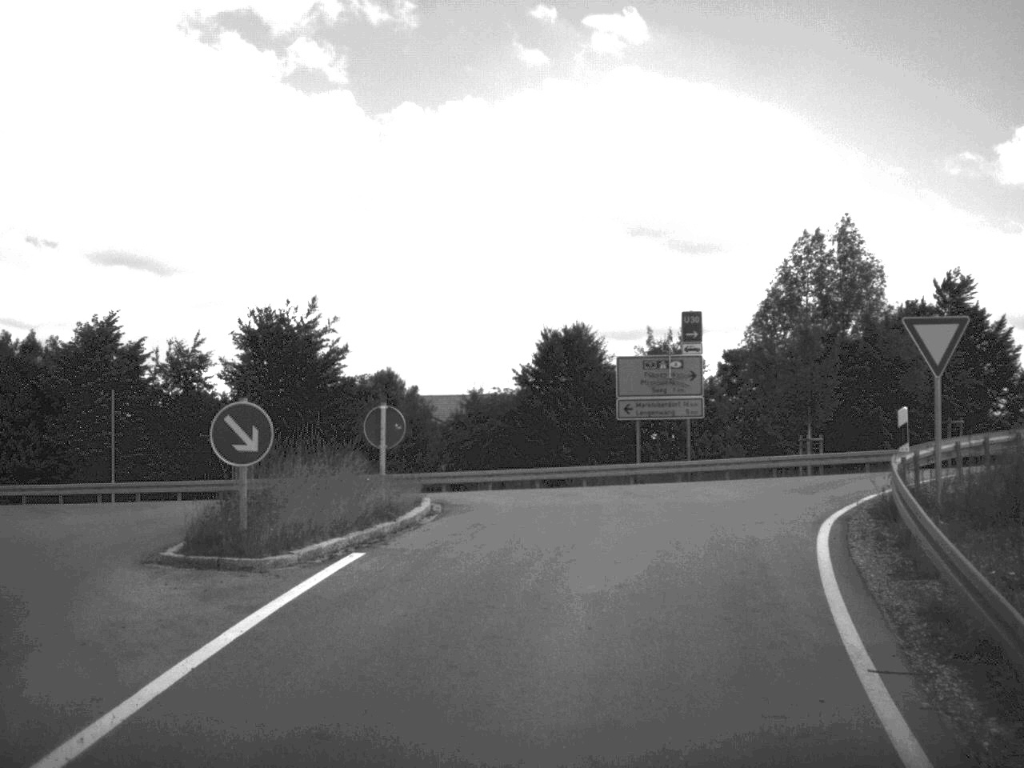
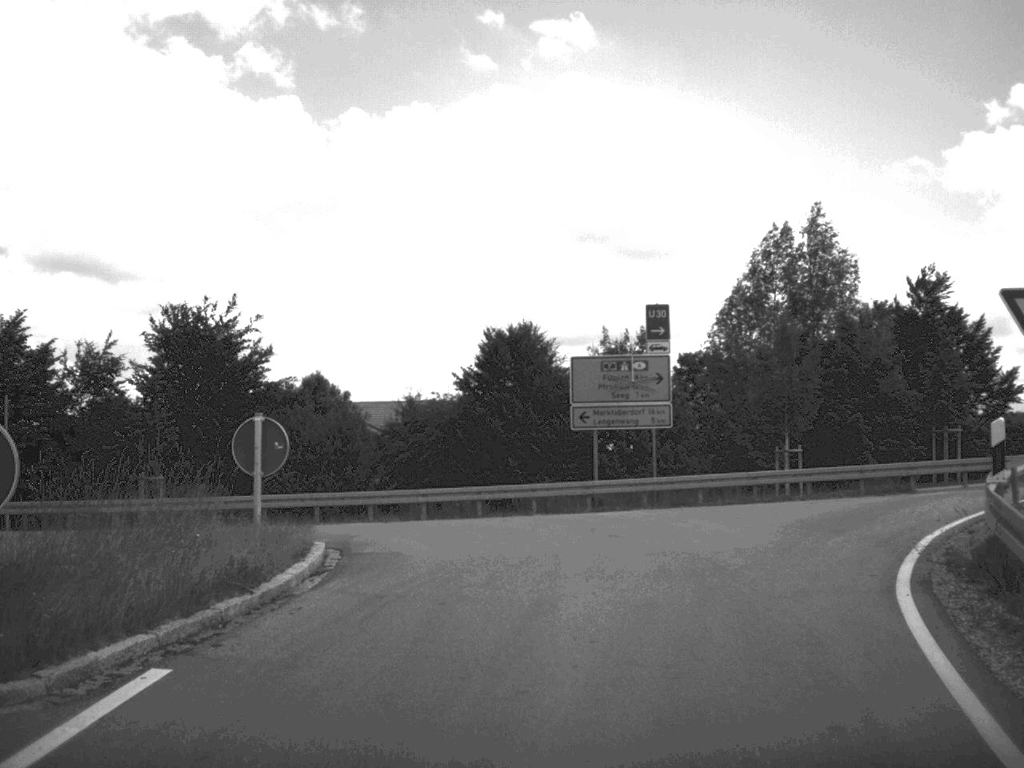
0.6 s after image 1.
(+0.1, +5.0) m; +2°
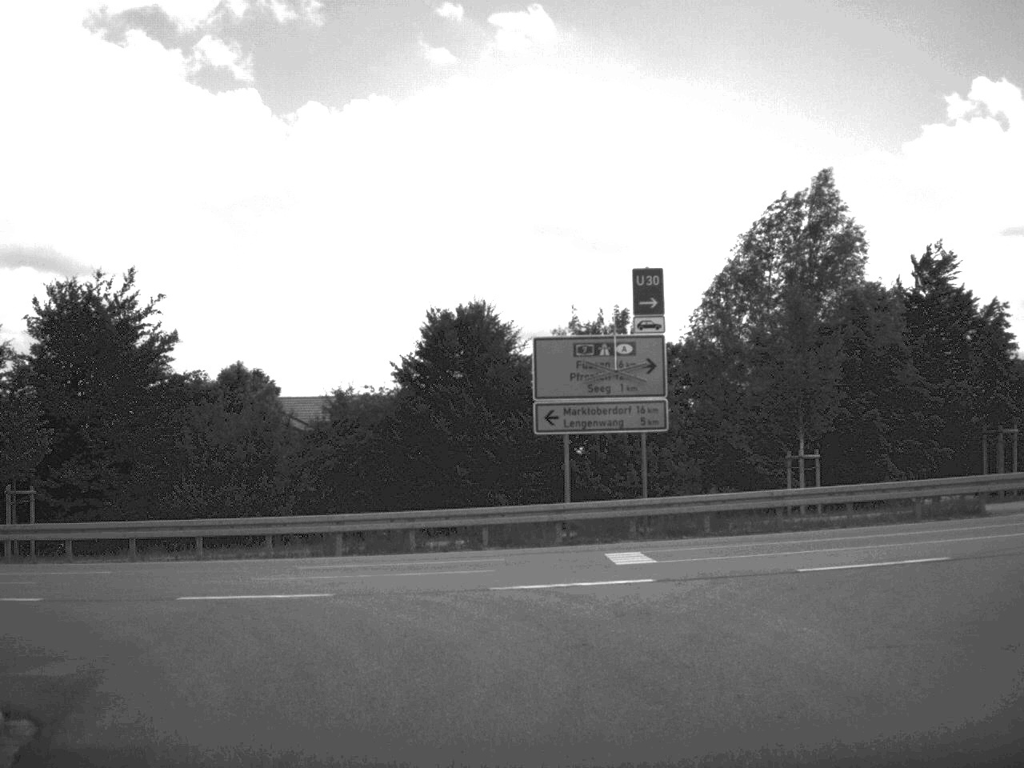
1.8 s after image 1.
(+0.1, +7.7) m; +2°
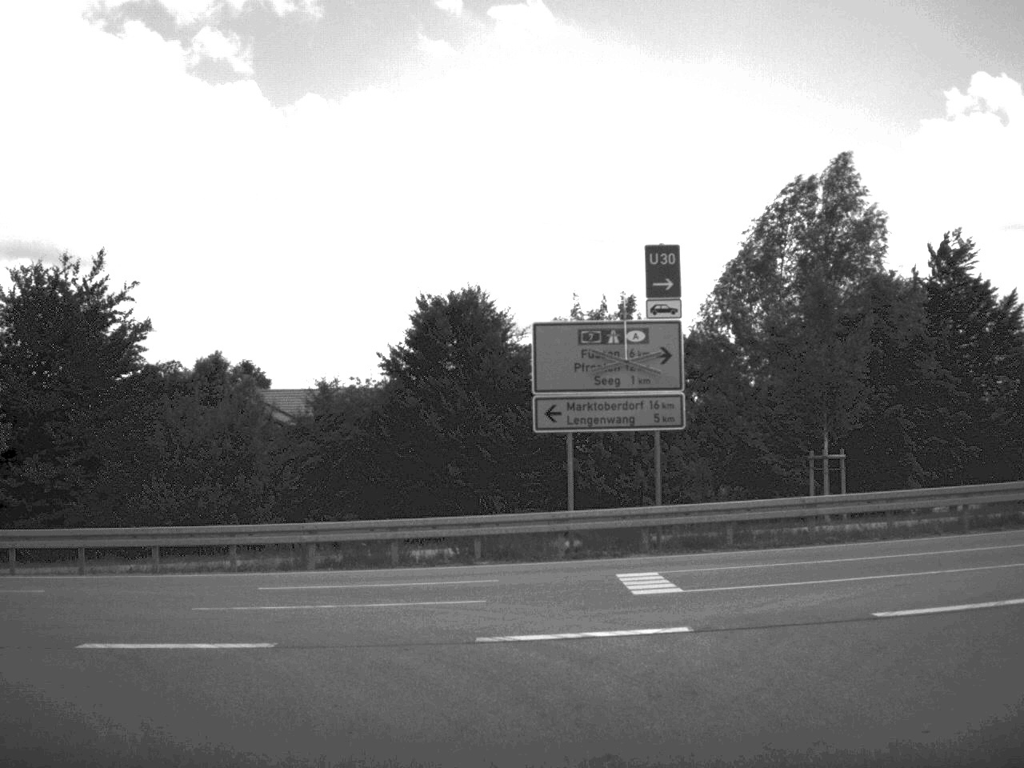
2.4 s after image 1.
(0.0, +2.8) m; 0°
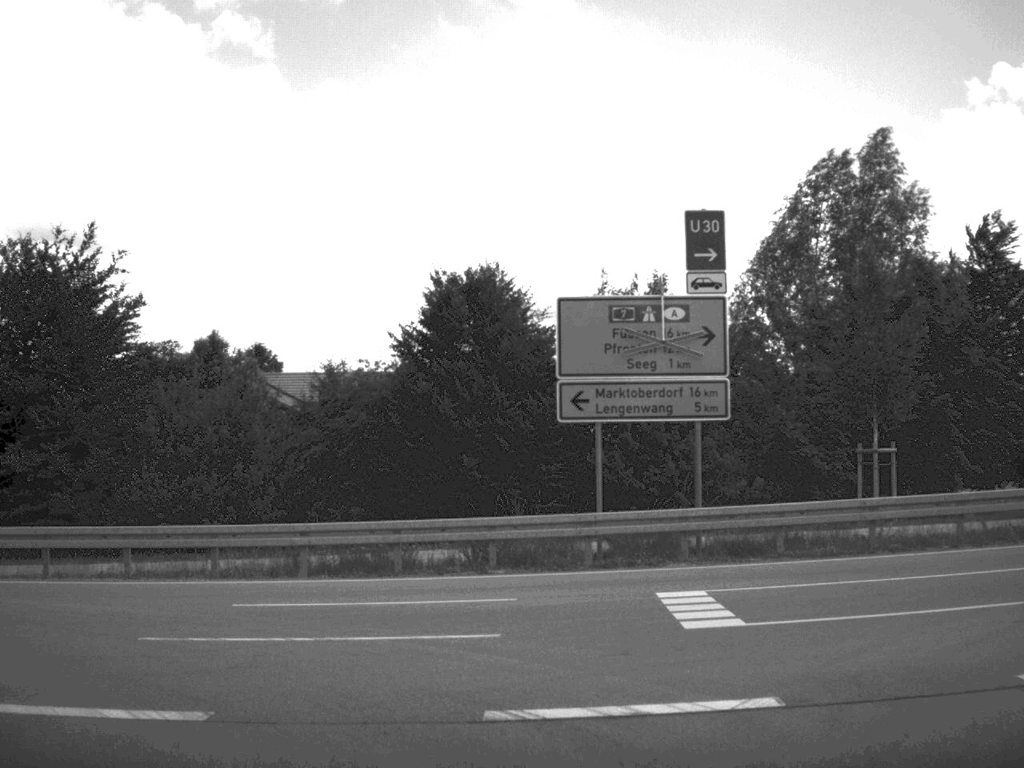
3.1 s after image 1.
(0.0, +2.6) m; -1°
